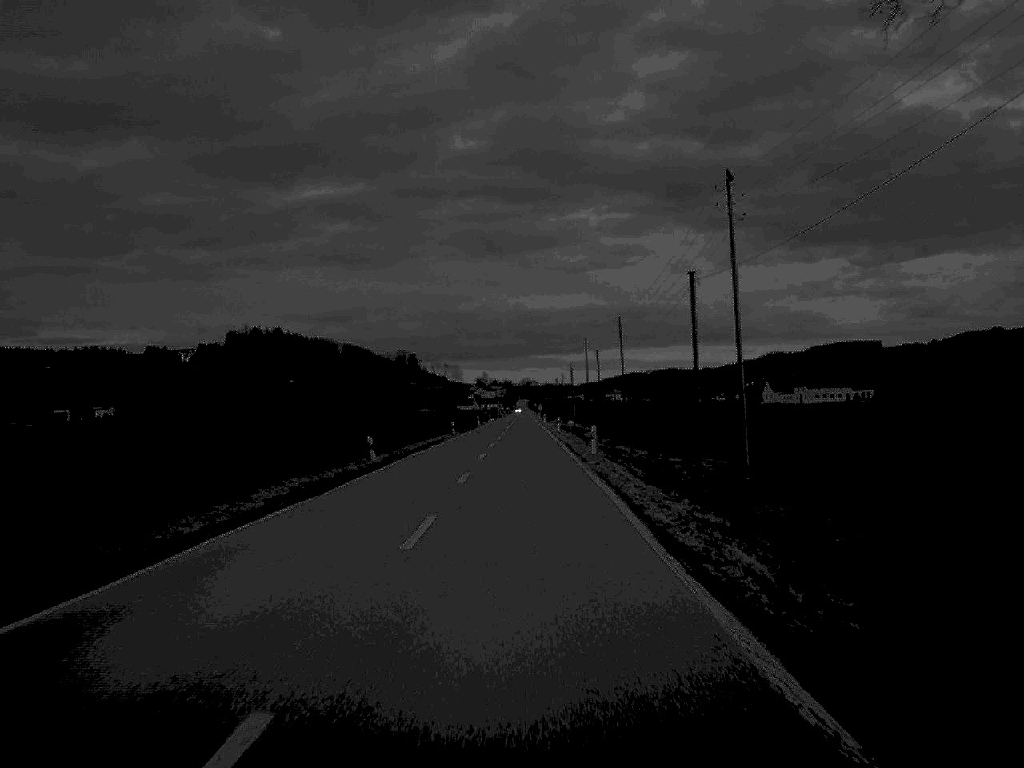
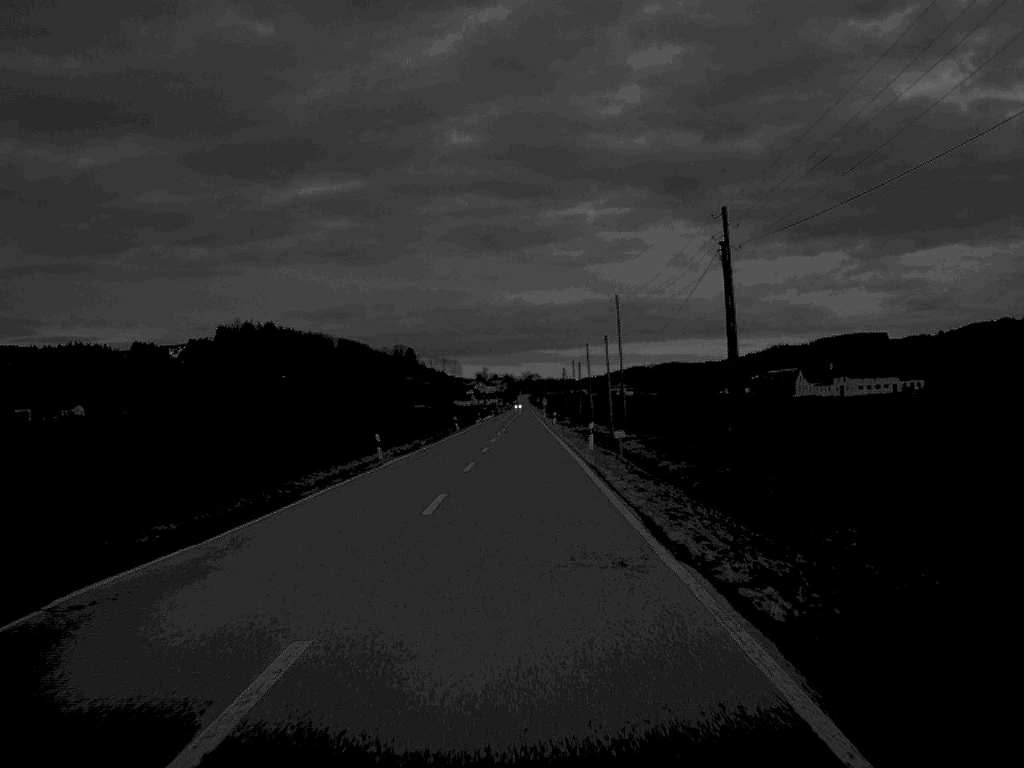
(+0.1, +45.9) m; 0°
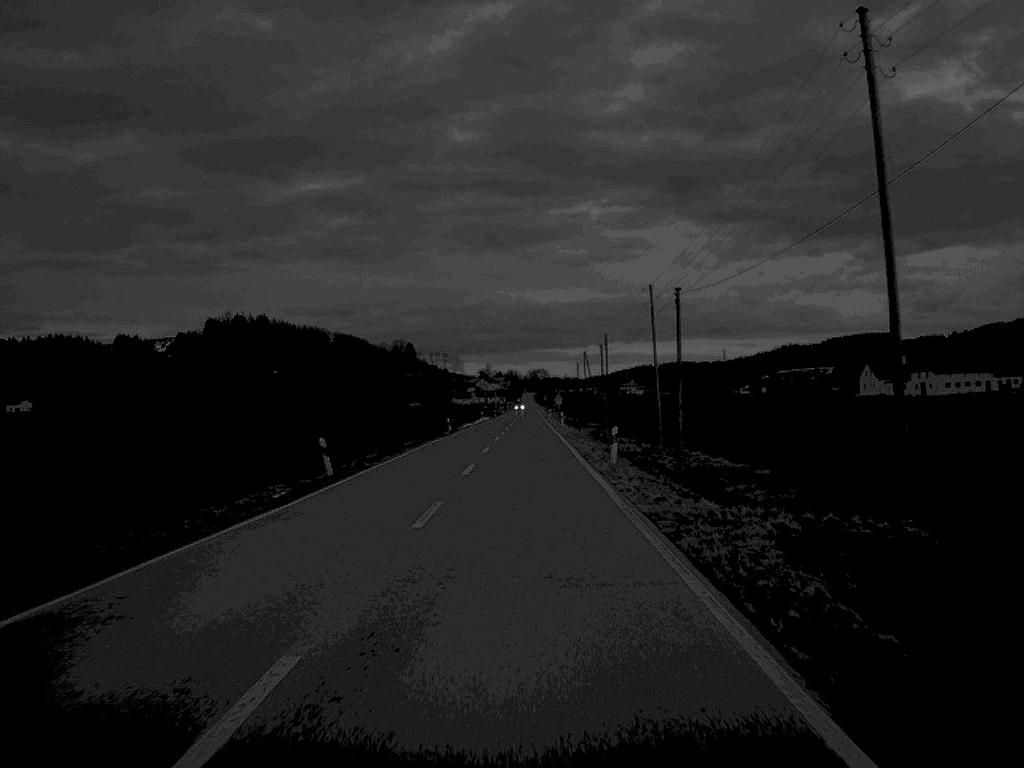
(0.0, +63.2) m; 0°
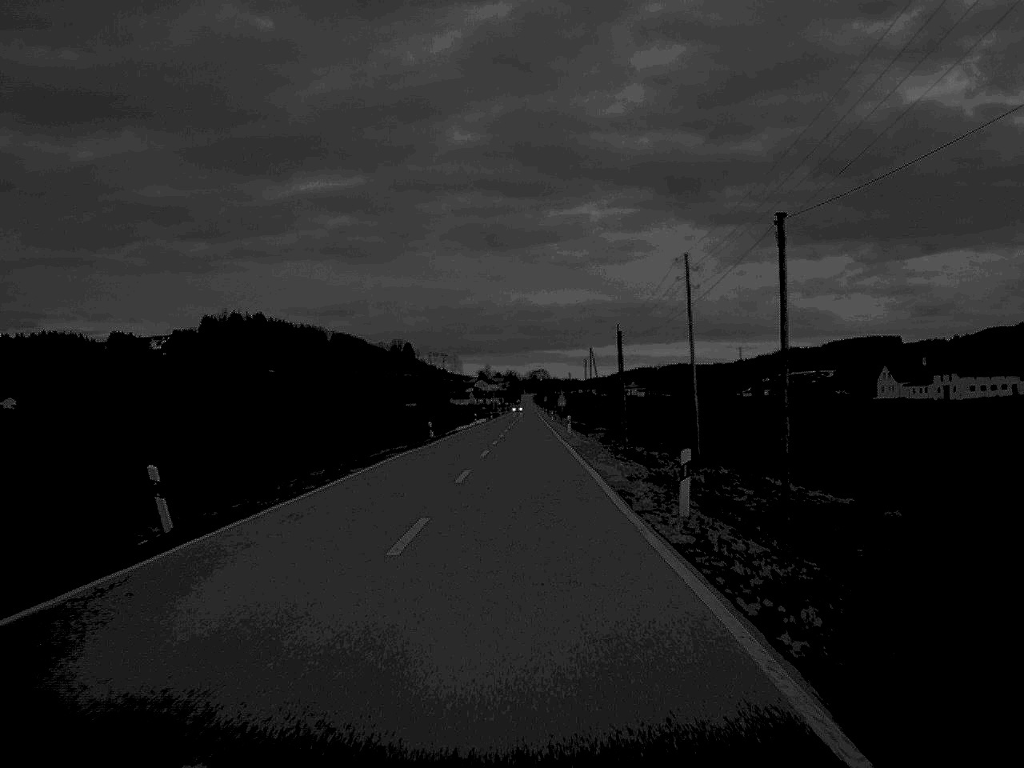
(0.0, +14.9) m; 0°
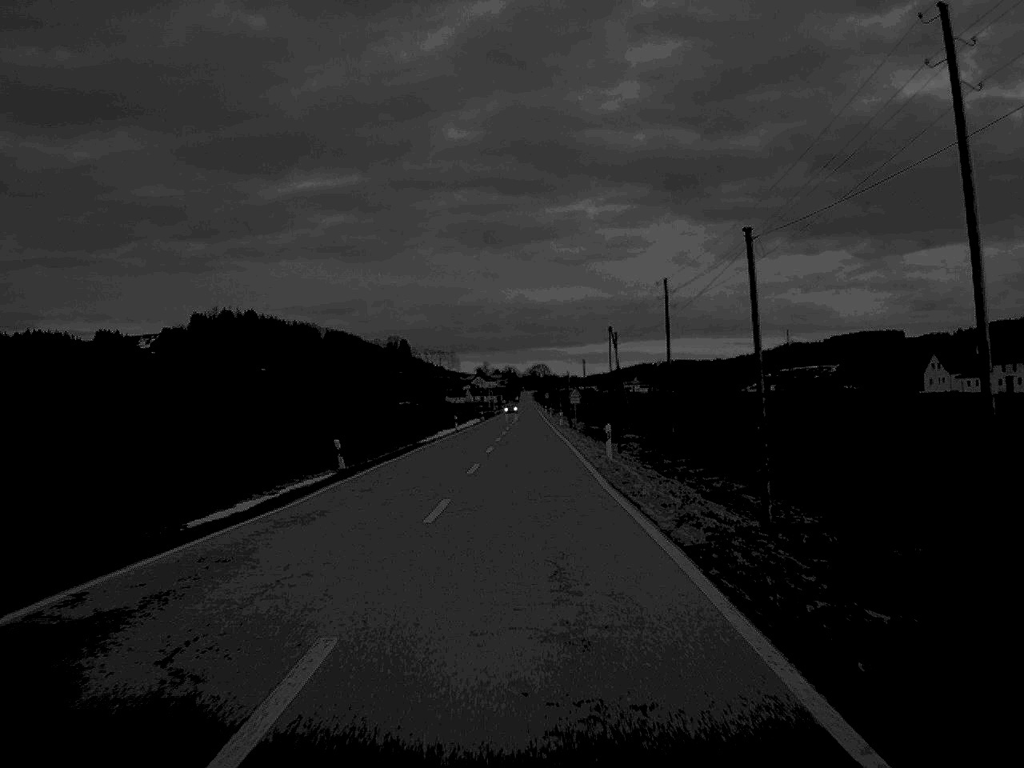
(0.0, +33.3) m; 0°
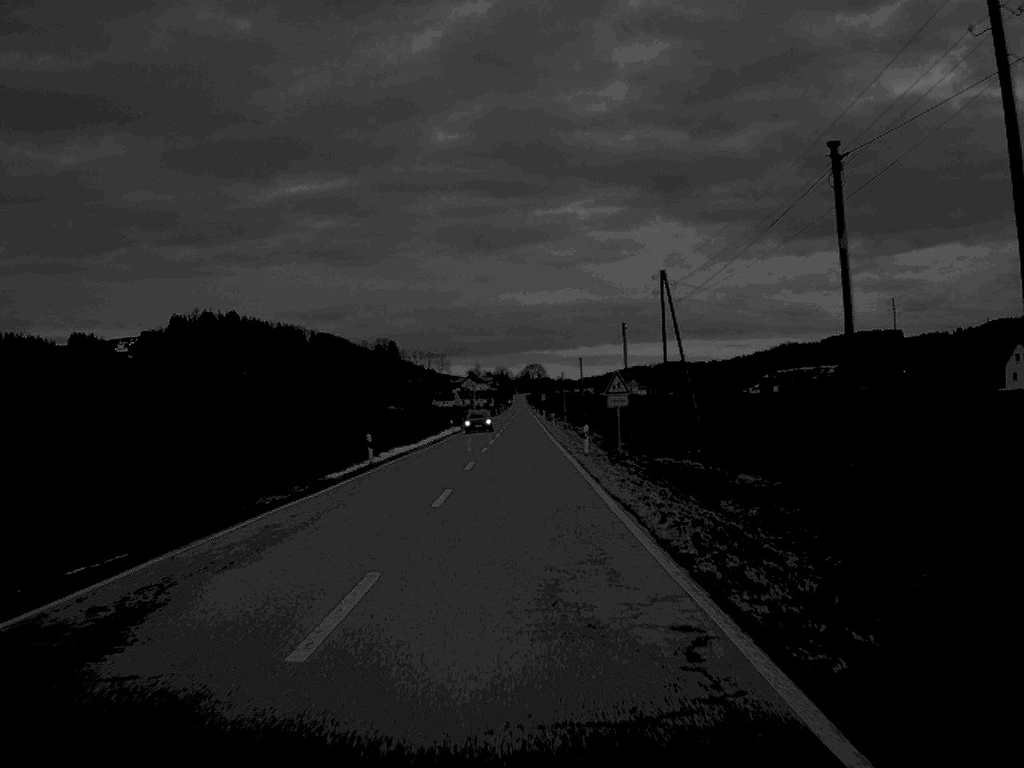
(+0.2, +45.2) m; 0°
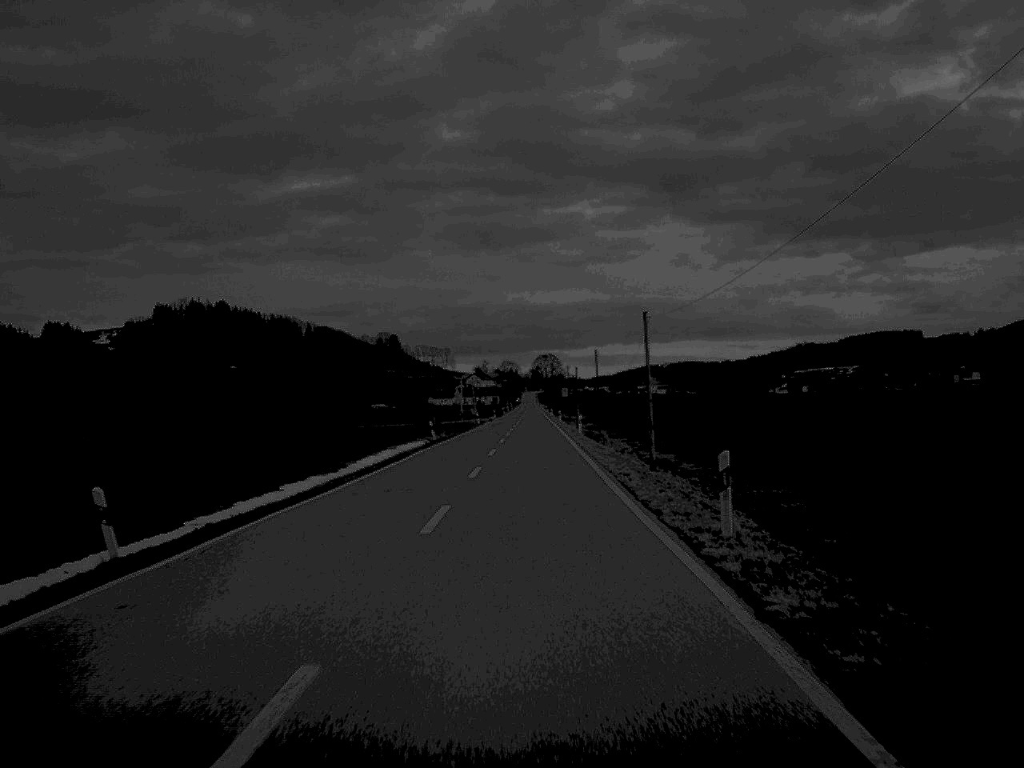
(-0.2, +77.6) m; 0°
